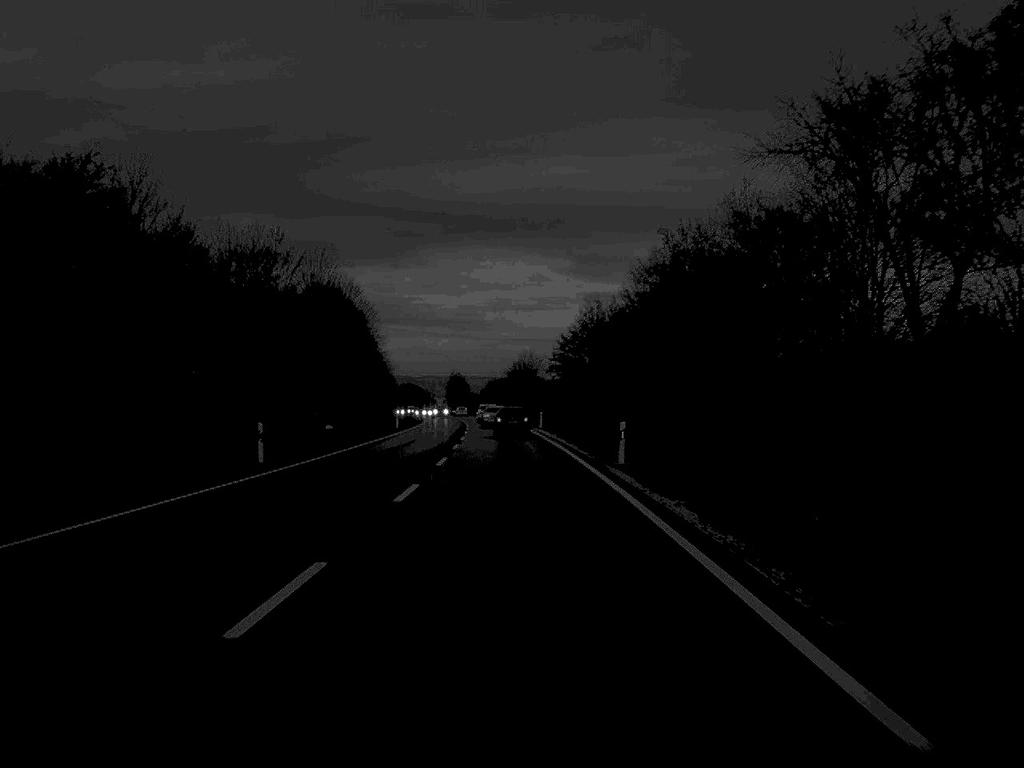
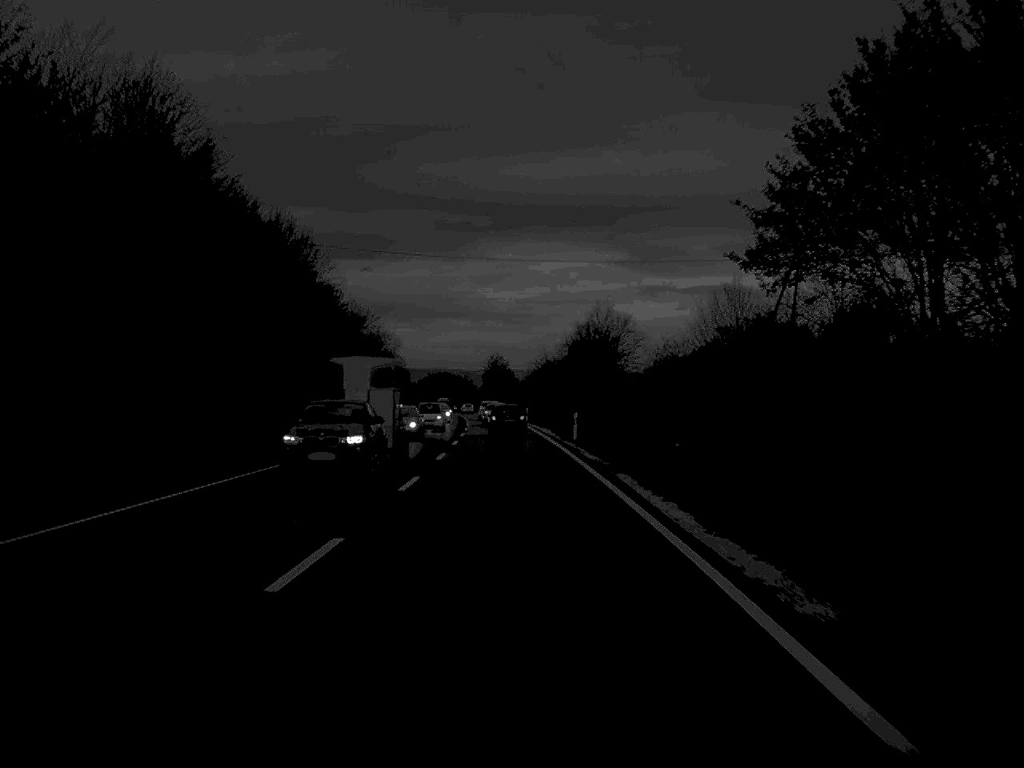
(-1.5, +82.0) m; -2°
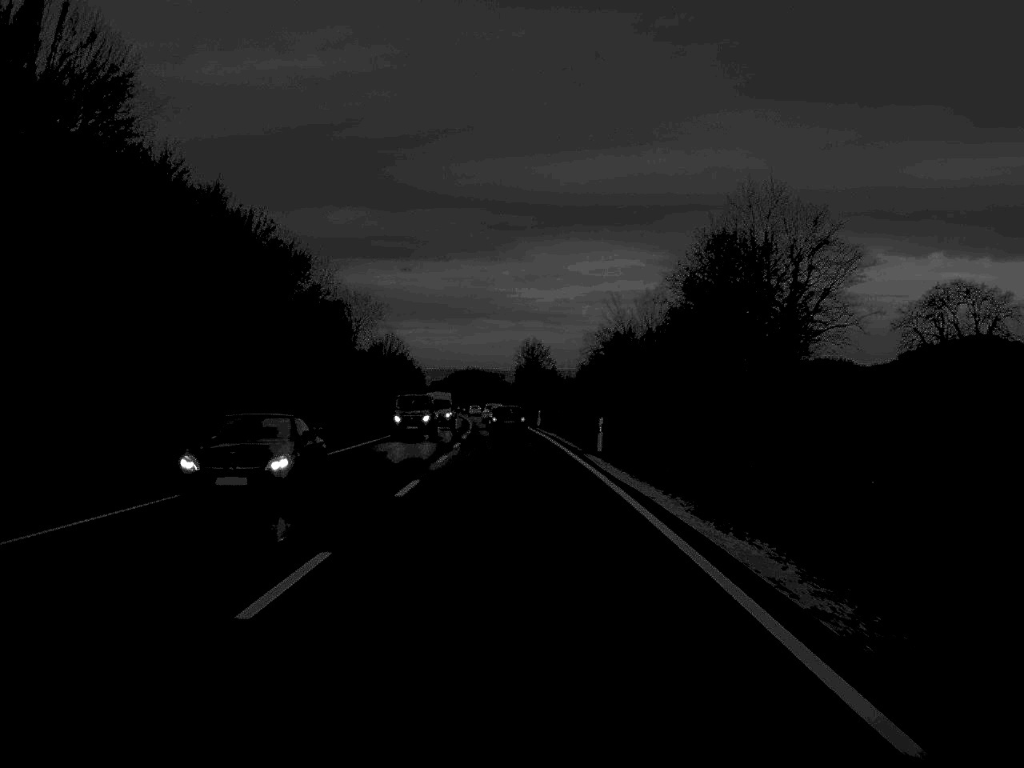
(-0.9, +61.3) m; -2°
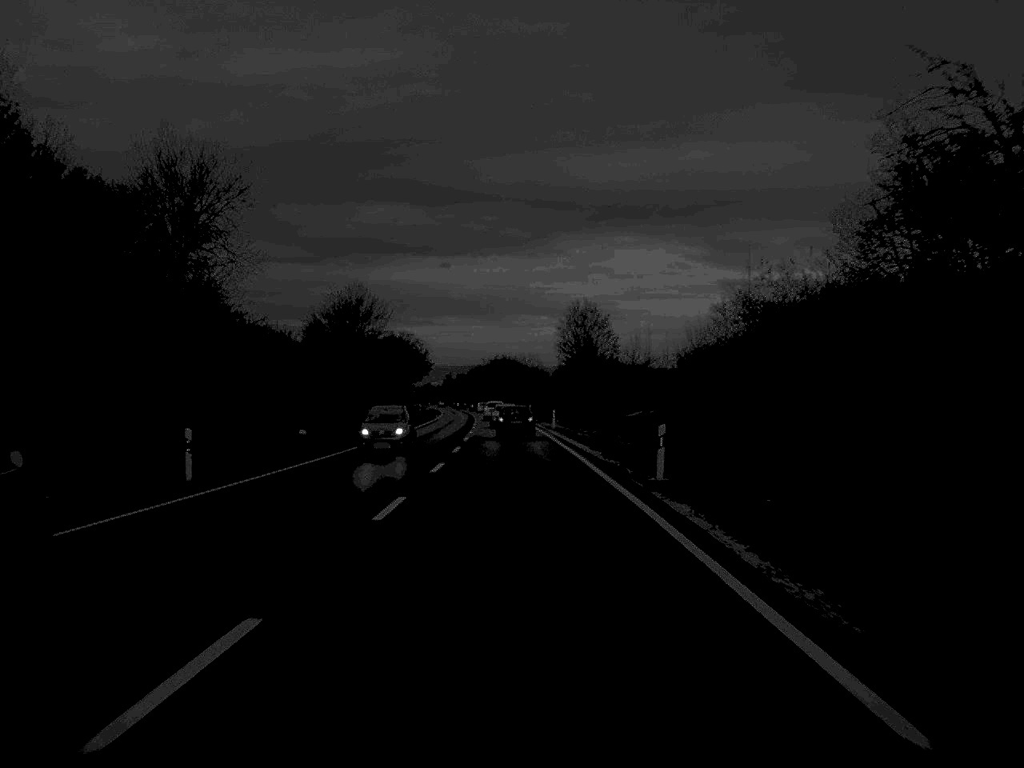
(-0.9, +64.0) m; -2°
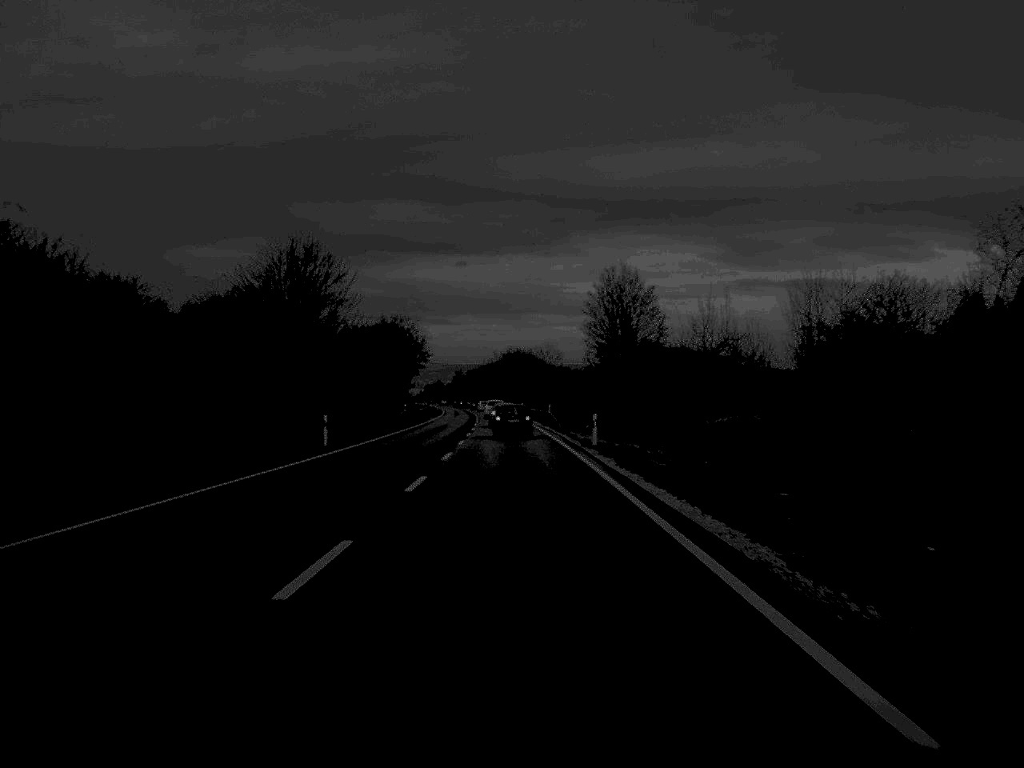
(-0.2, +30.9) m; -1°
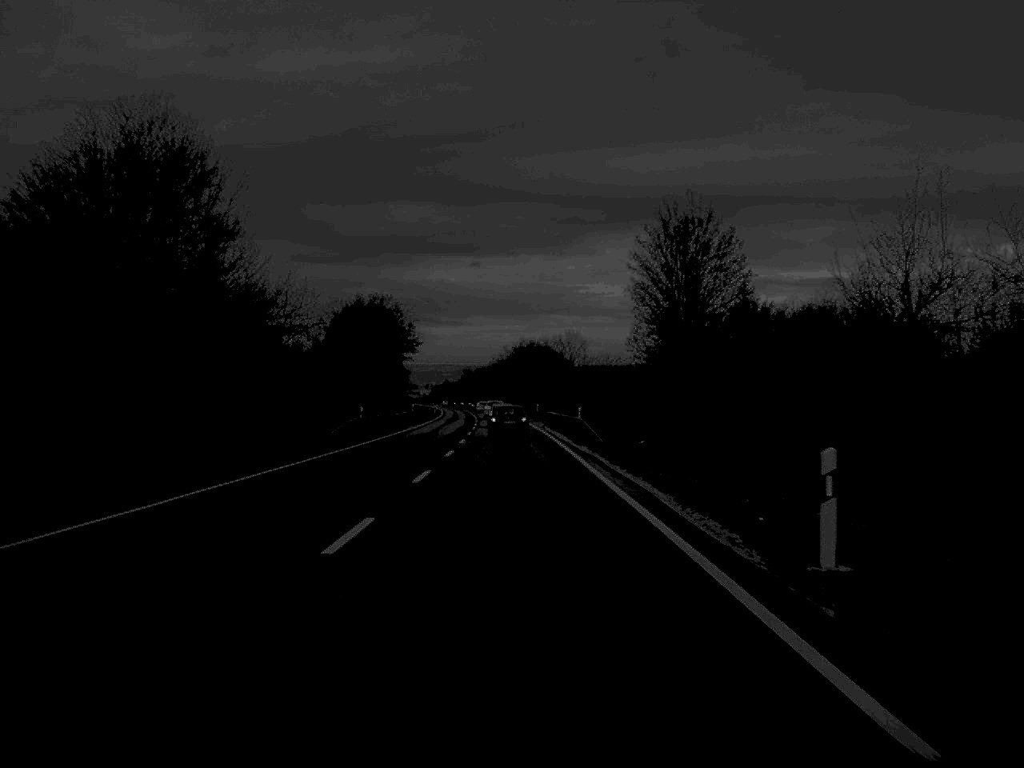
(-0.2, +33.1) m; -1°
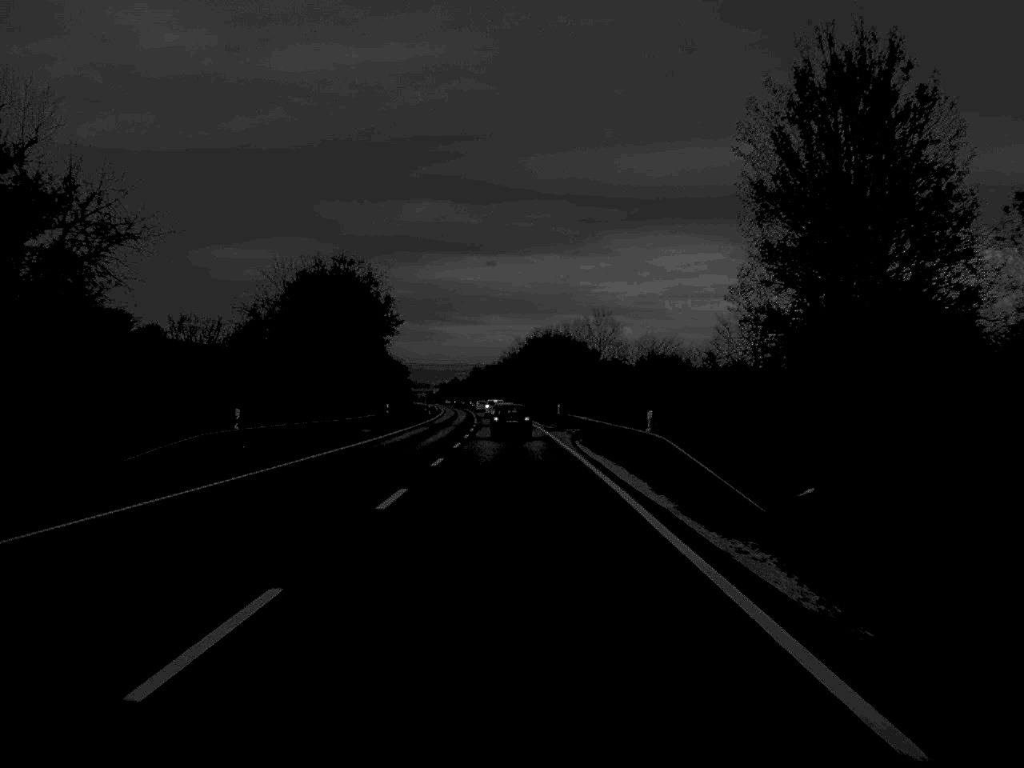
(-0.2, +30.6) m; -1°
